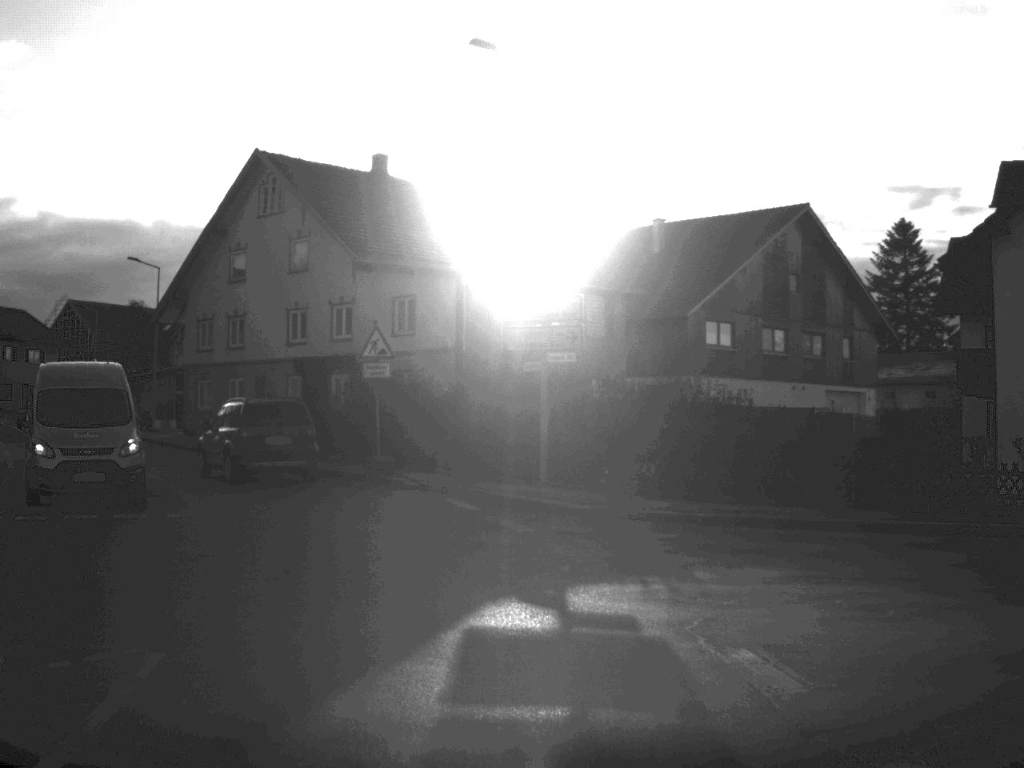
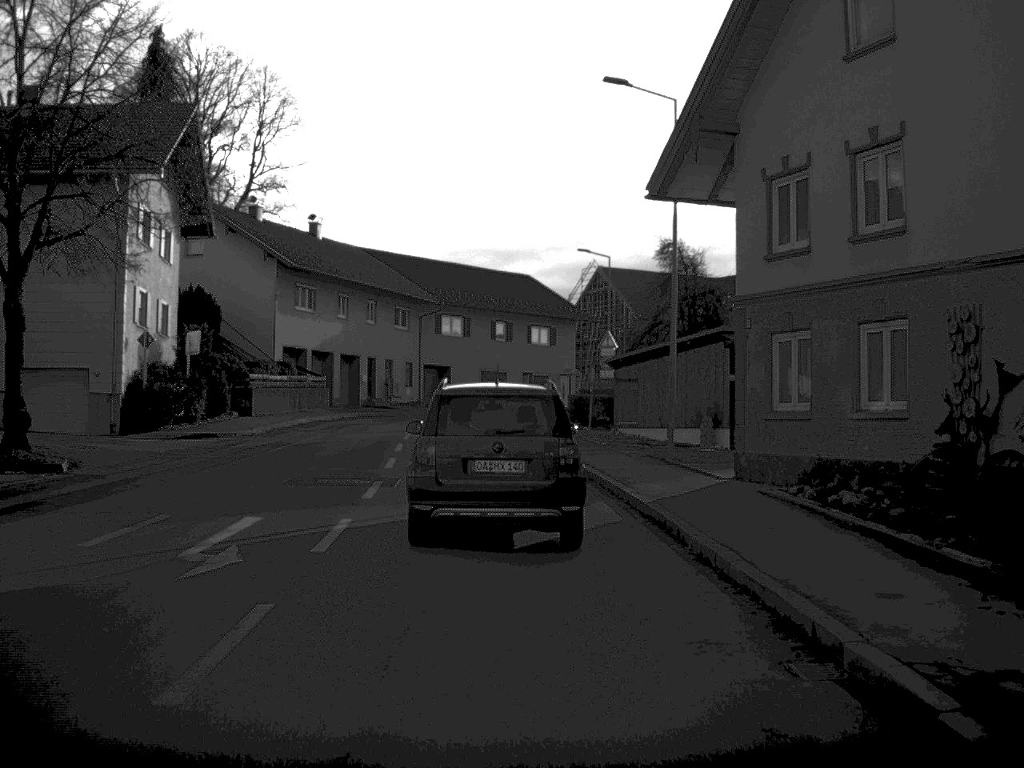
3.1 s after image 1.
(-7.4, +30.6) m; -25°
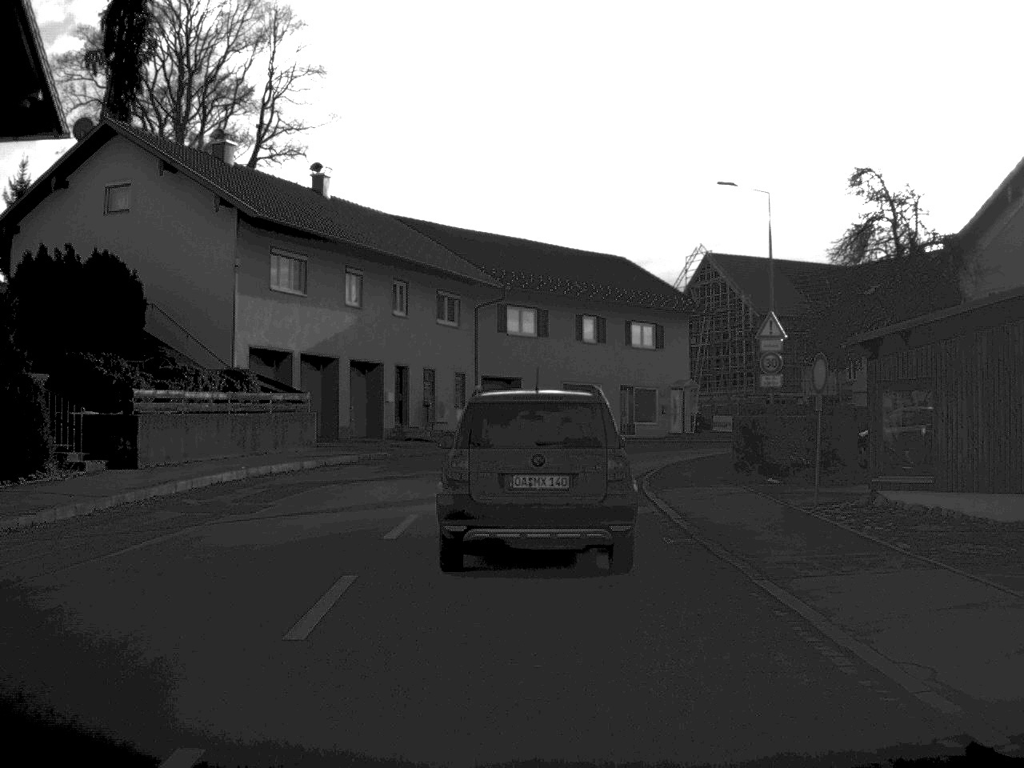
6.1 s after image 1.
(-0.9, +21.9) m; -3°
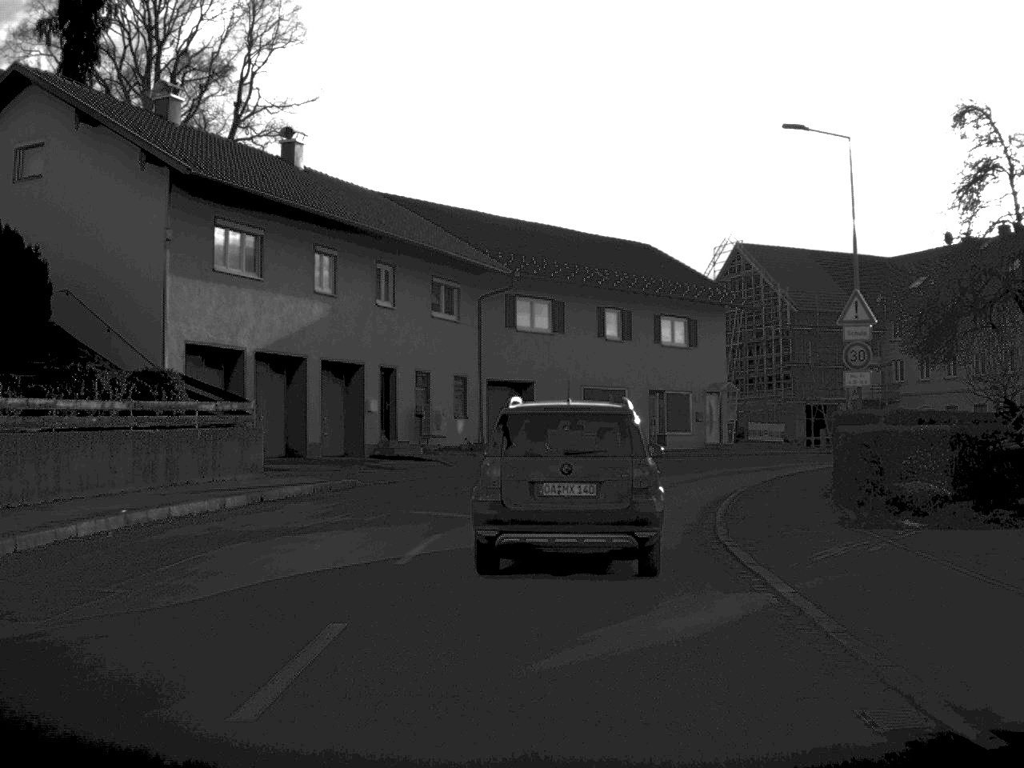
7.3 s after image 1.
(0.0, +8.1) m; -1°
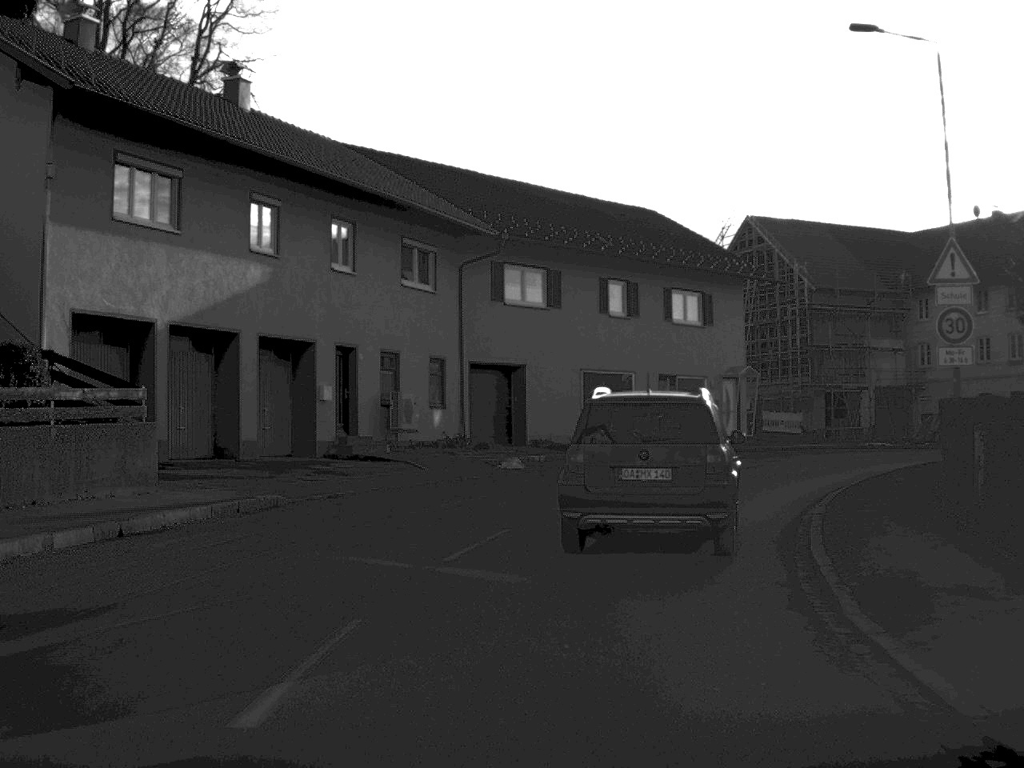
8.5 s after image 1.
(0.0, +6.8) m; 0°
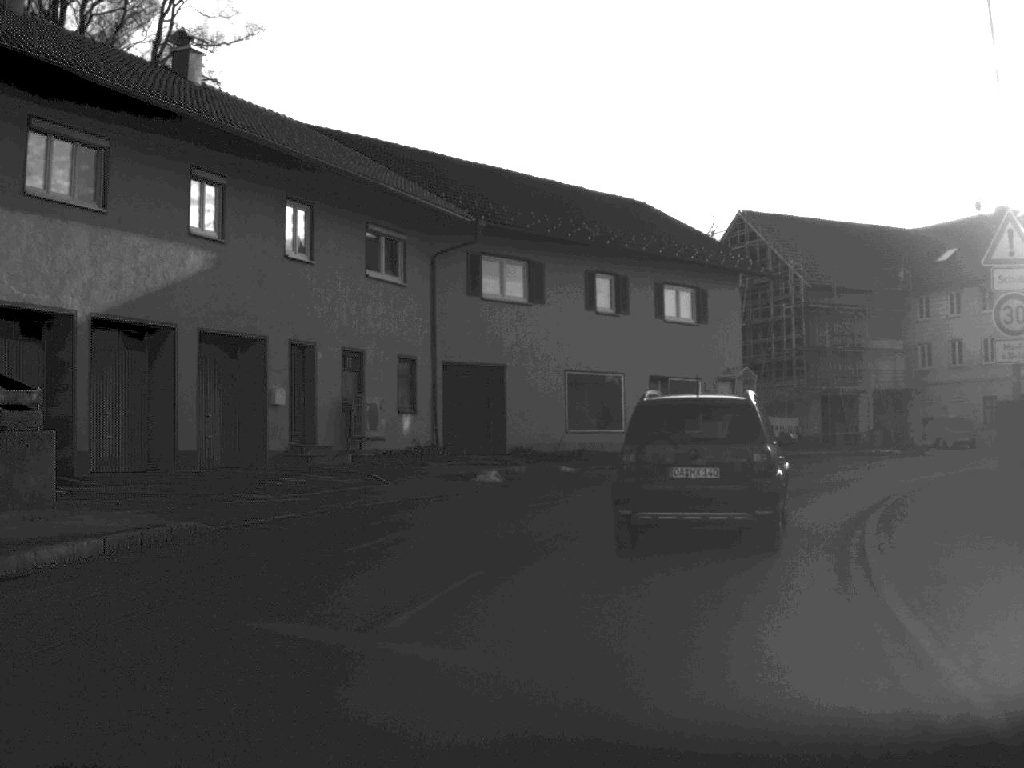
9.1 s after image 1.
(0.0, +3.4) m; +1°
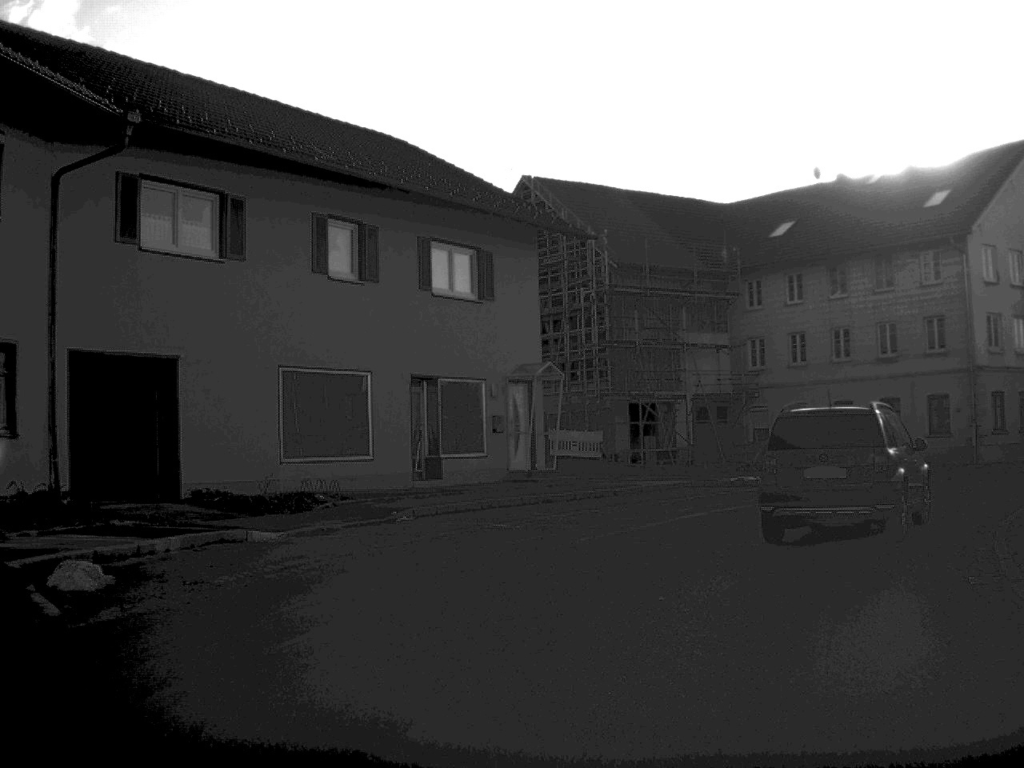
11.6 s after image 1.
(+1.0, +13.0) m; +11°
